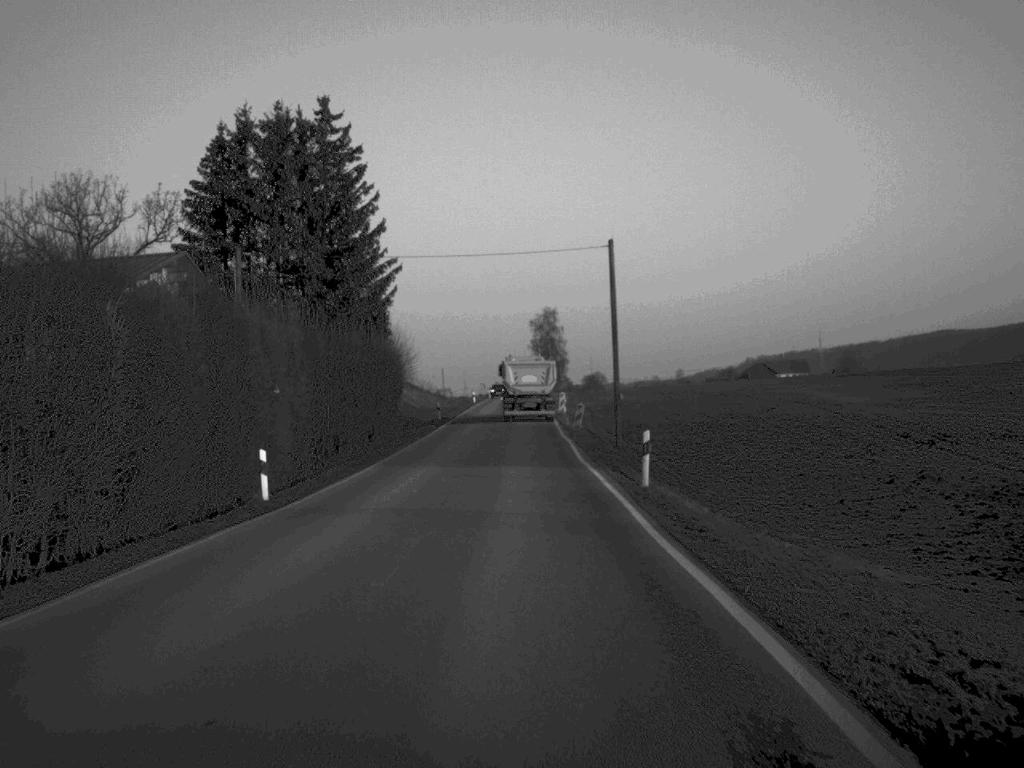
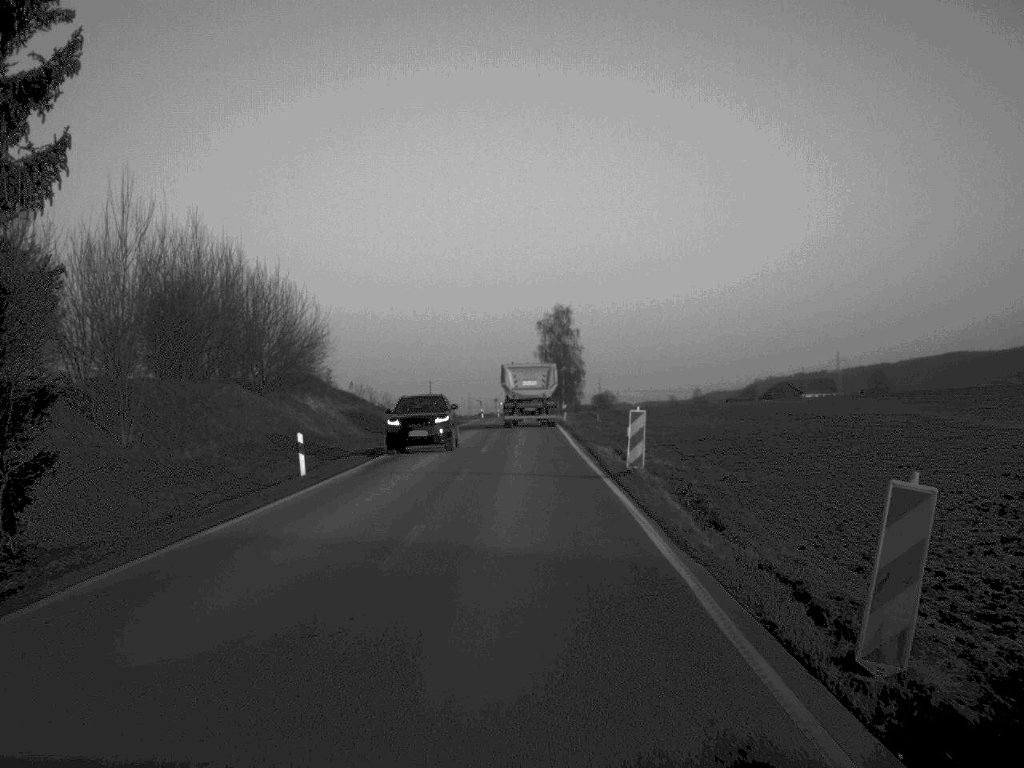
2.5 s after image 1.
(0.0, +45.4) m; 0°
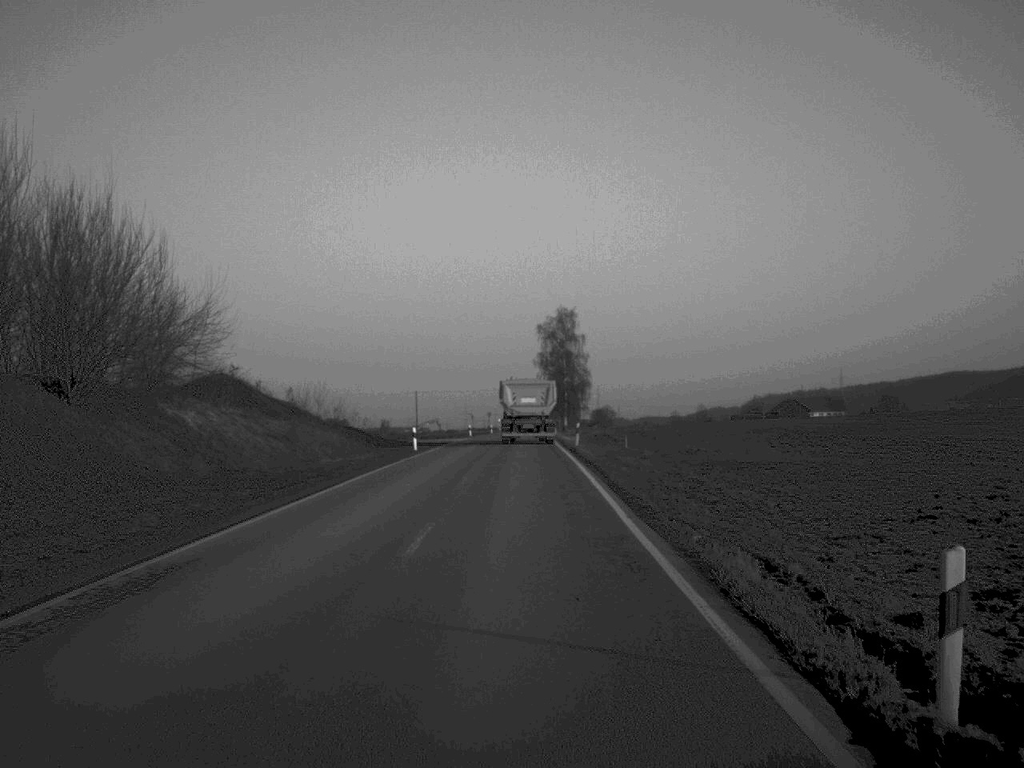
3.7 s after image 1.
(0.0, +21.8) m; 0°
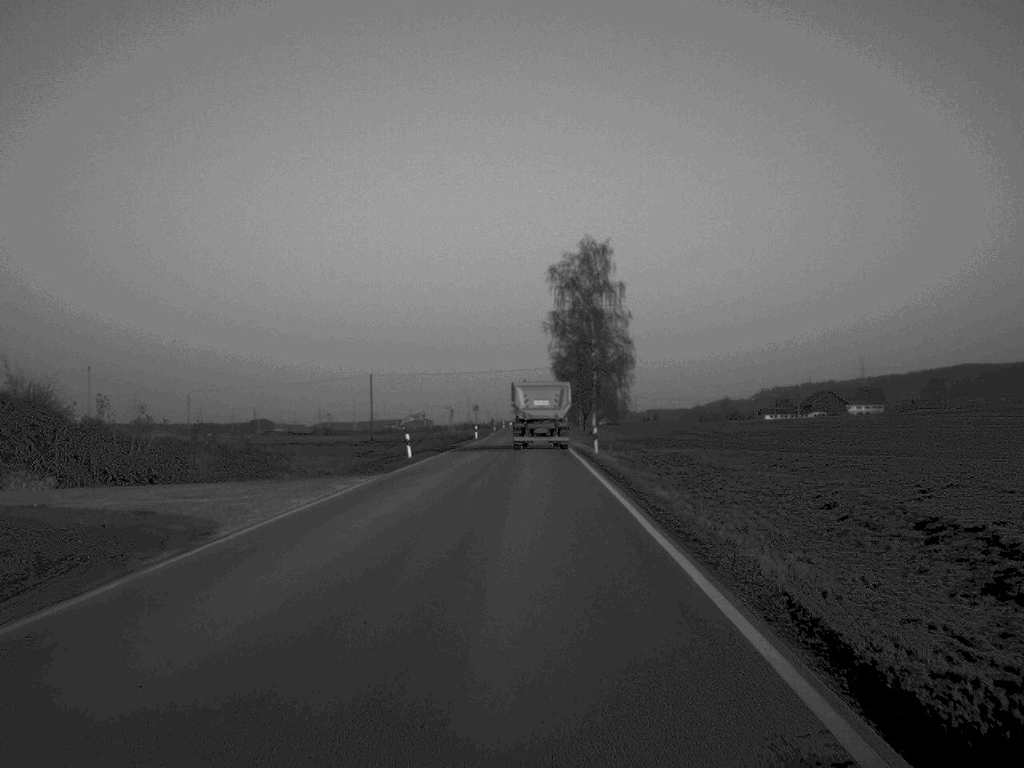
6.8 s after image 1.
(-0.1, +58.0) m; 0°
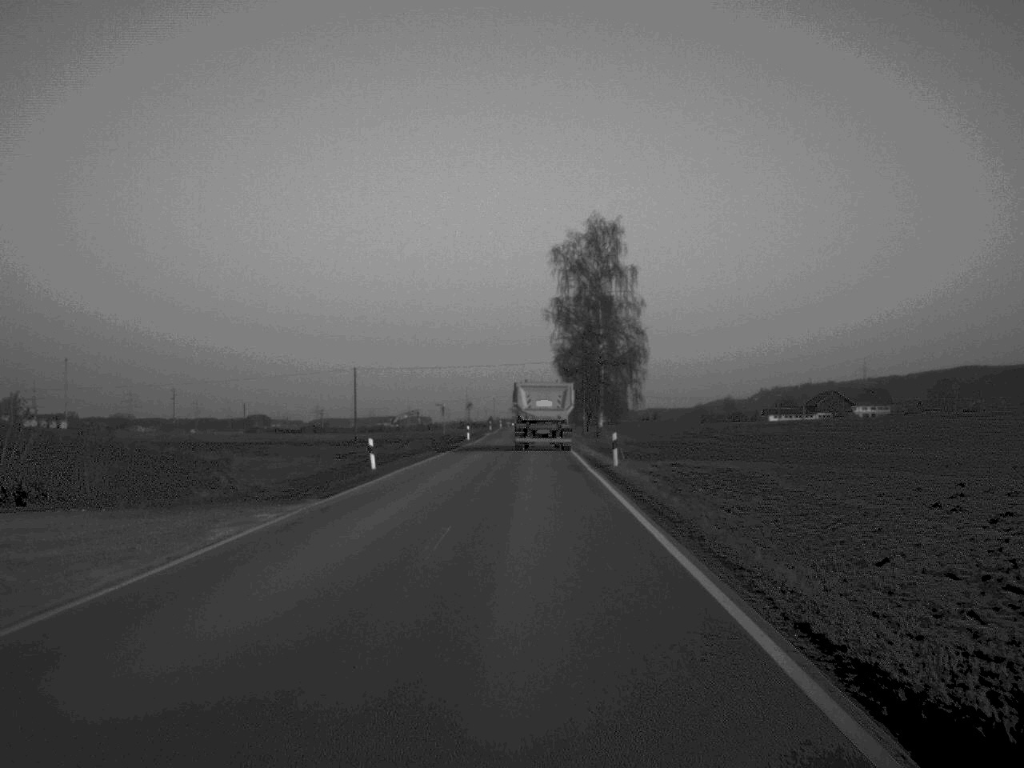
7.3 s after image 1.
(0.0, +11.1) m; 0°
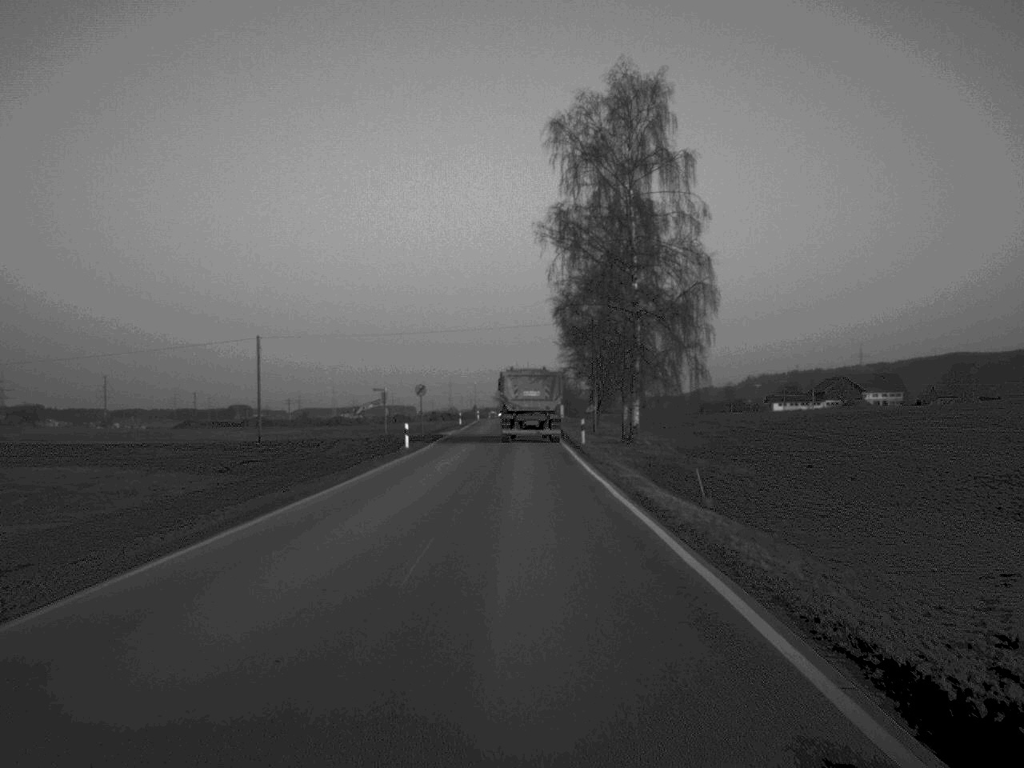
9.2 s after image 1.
(+0.2, +36.7) m; +1°
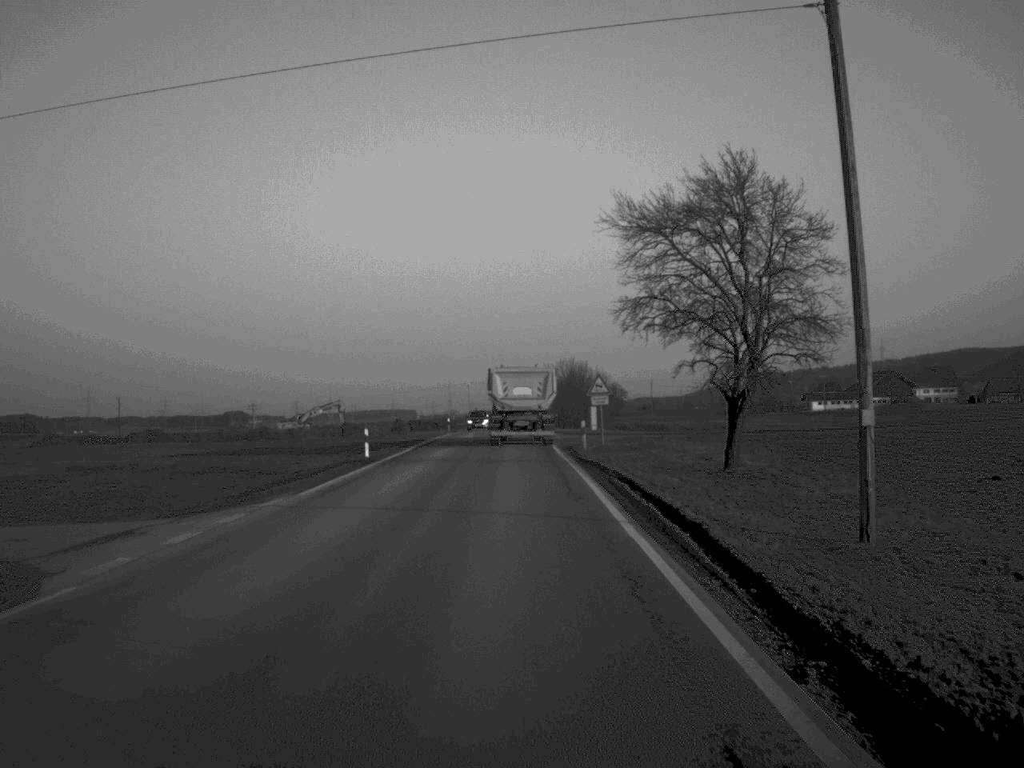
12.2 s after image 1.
(+0.1, +59.1) m; 0°
